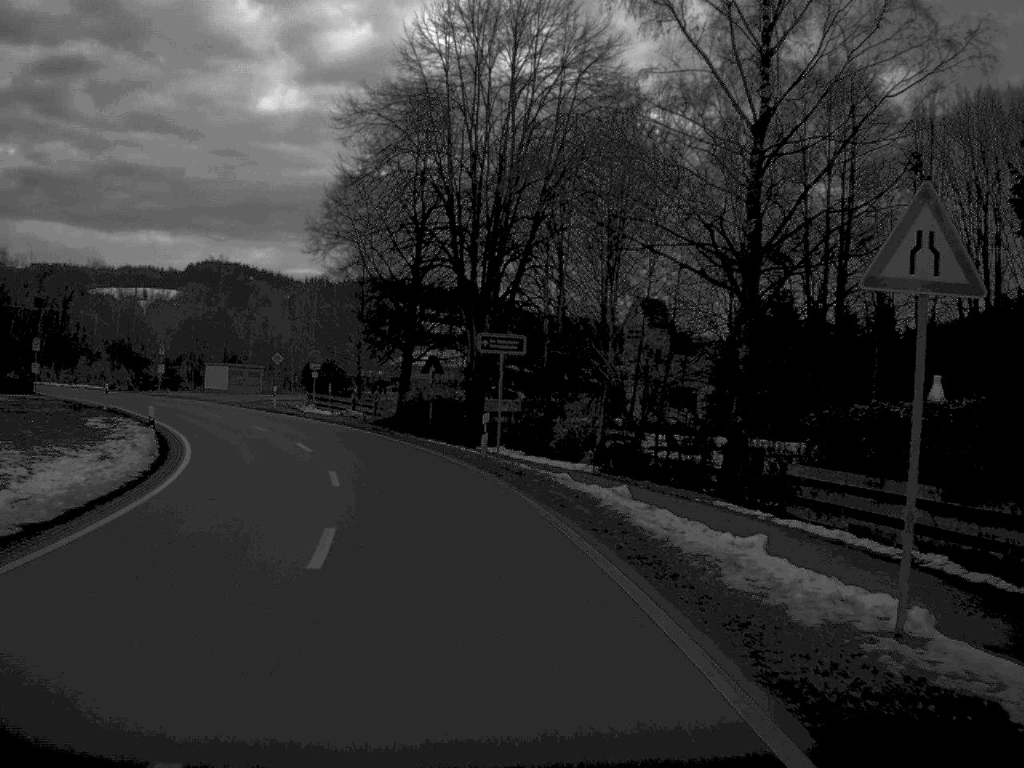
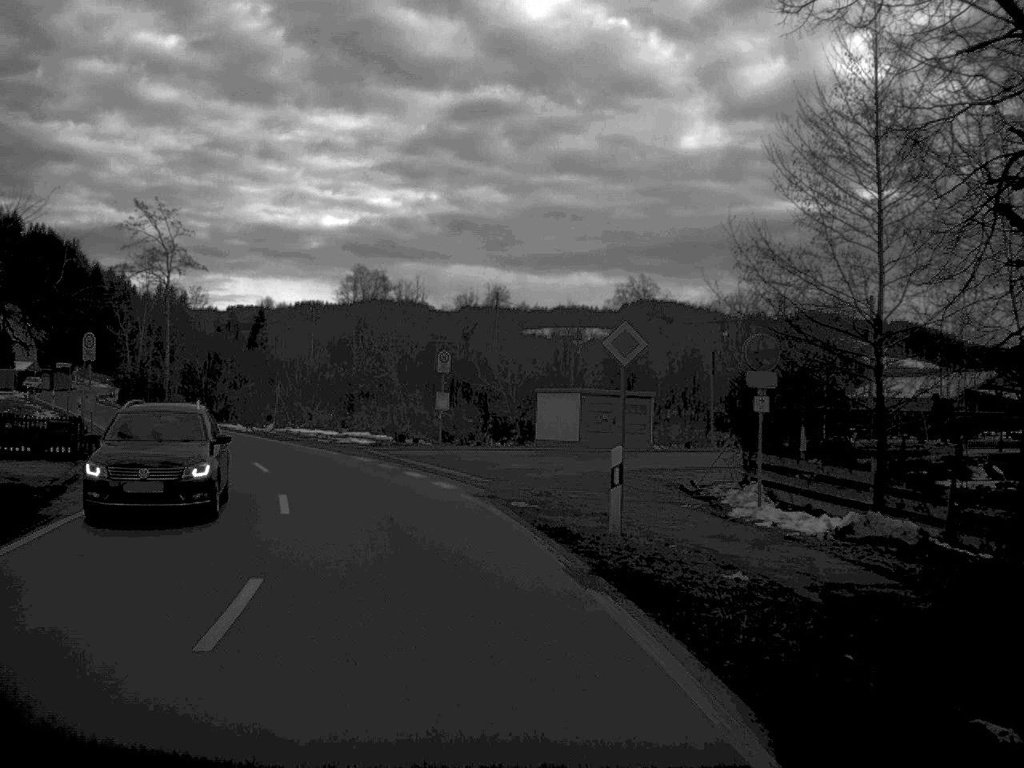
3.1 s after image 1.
(-6.3, +39.8) m; -20°
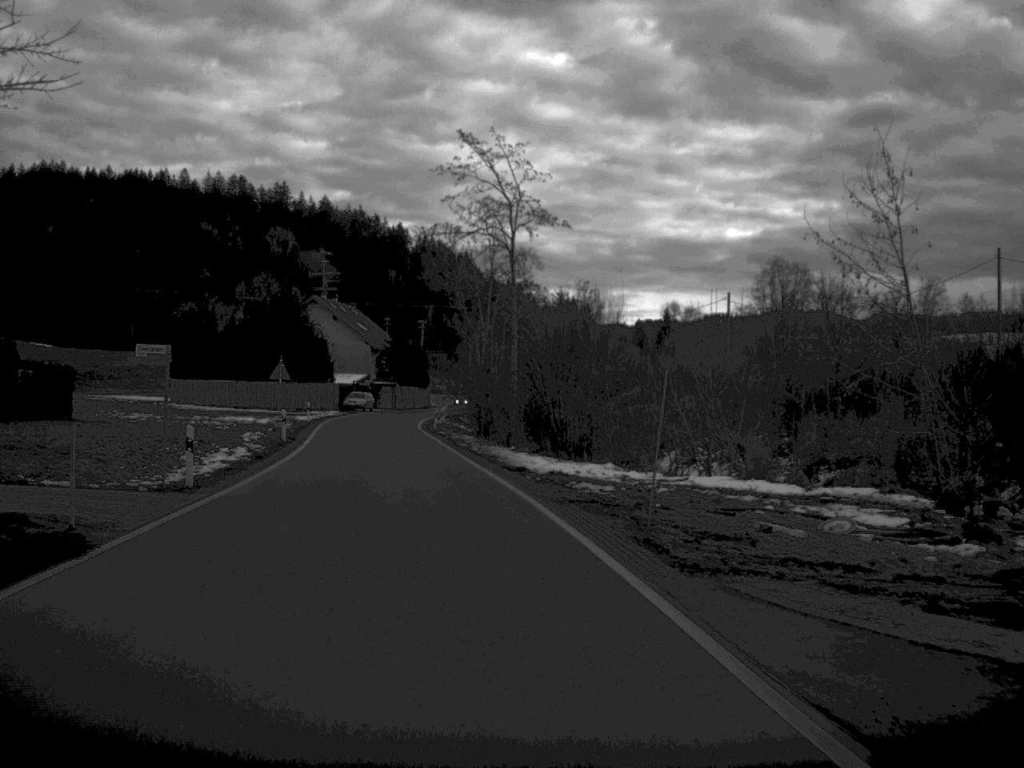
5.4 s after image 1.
(-5.2, +30.7) m; -18°
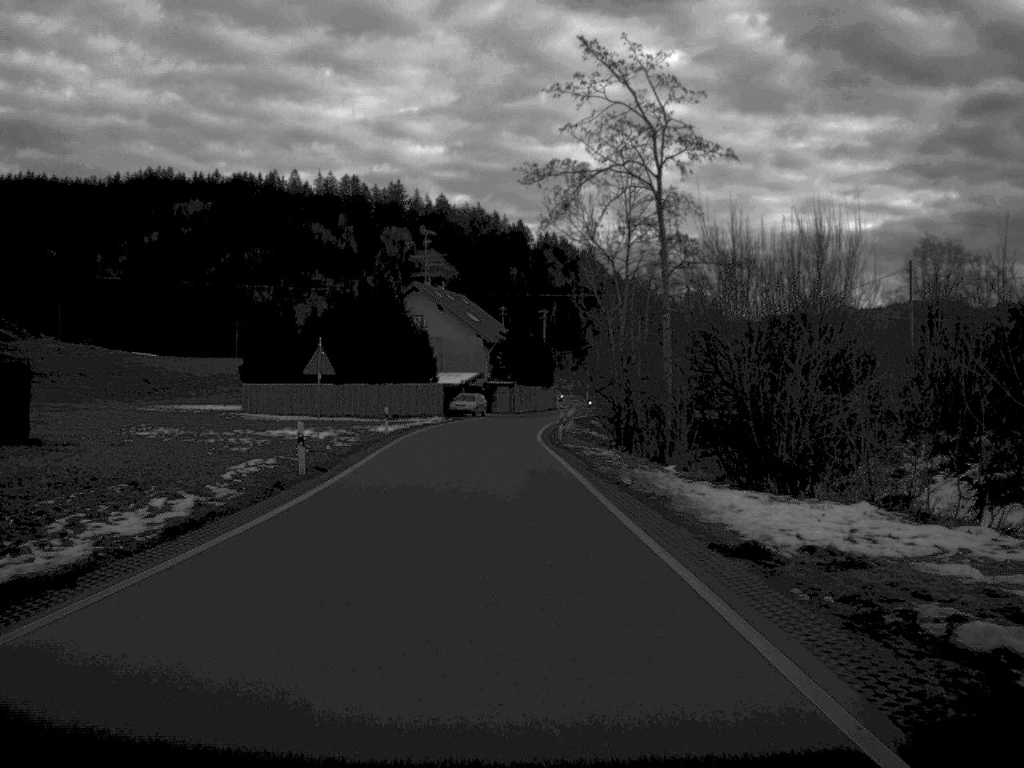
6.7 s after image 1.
(-1.0, +17.4) m; -5°
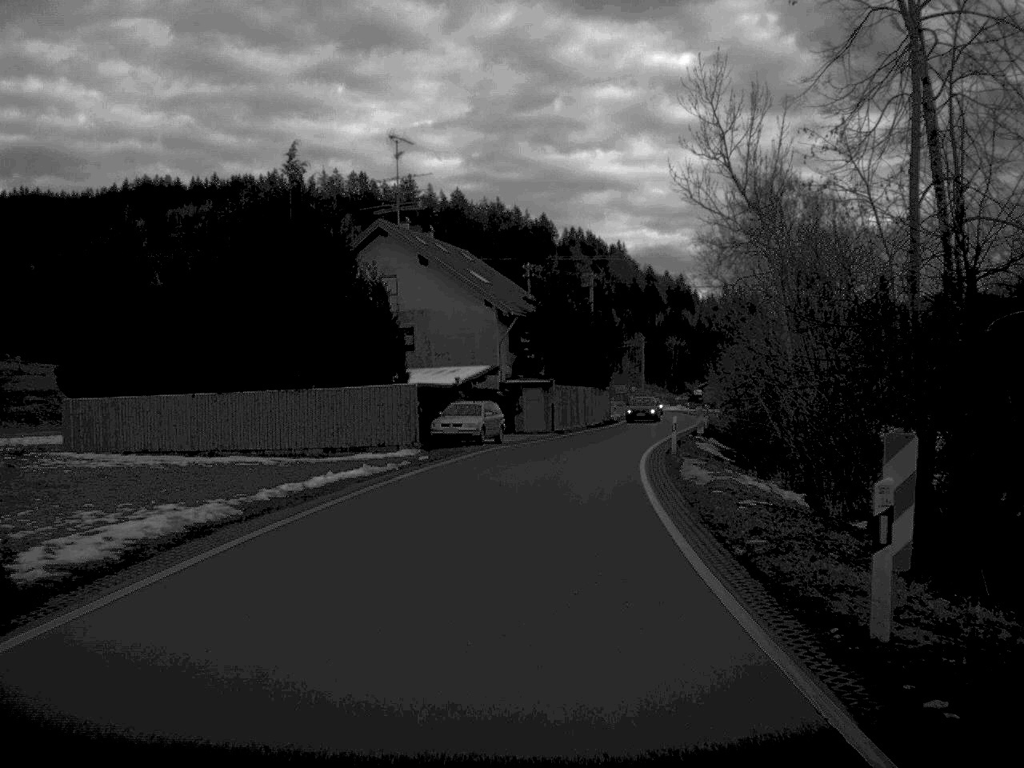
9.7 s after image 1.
(-0.8, +39.6) m; -1°
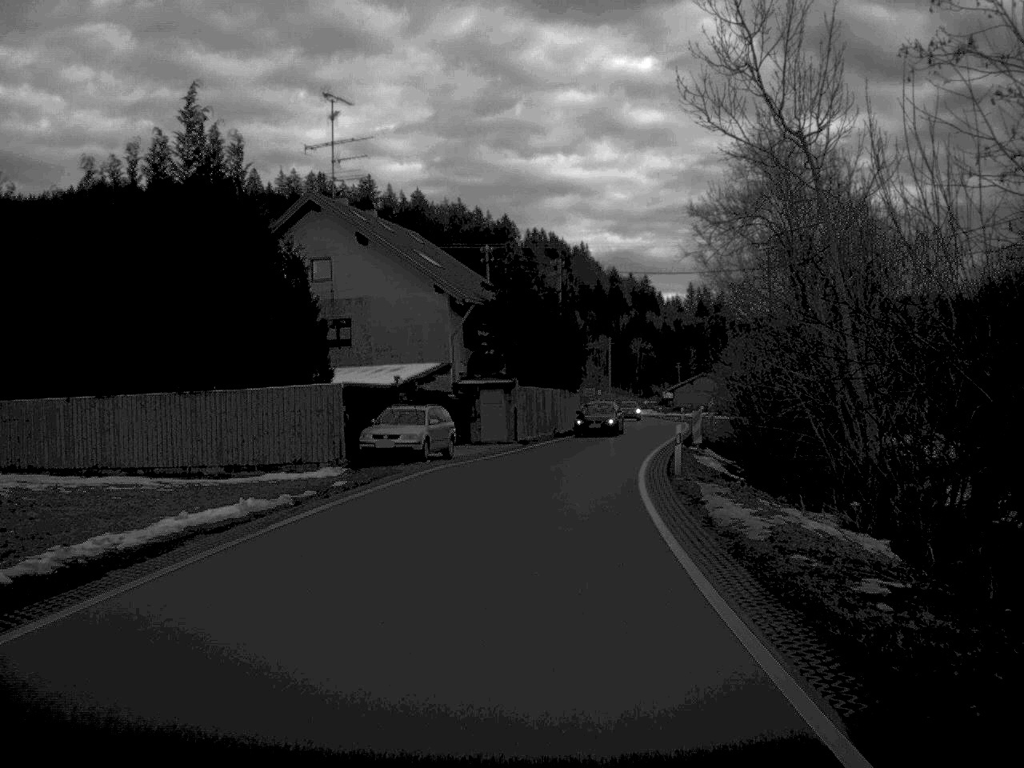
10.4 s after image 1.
(+0.1, +9.2) m; +2°
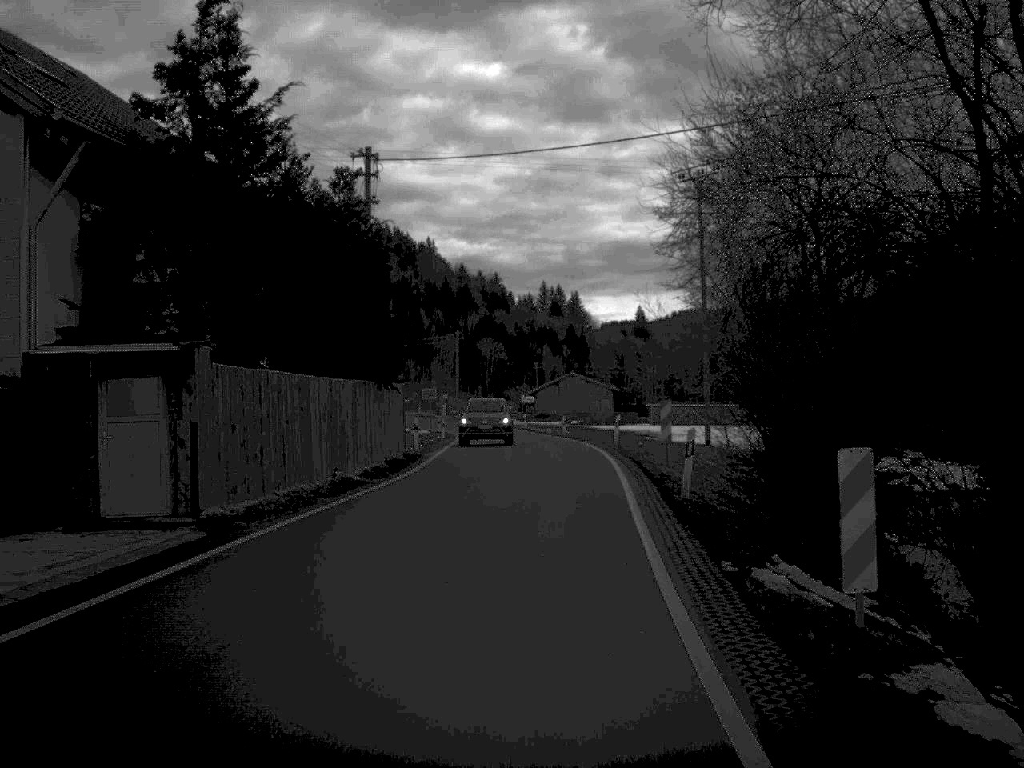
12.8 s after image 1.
(+1.7, +31.3) m; +7°
